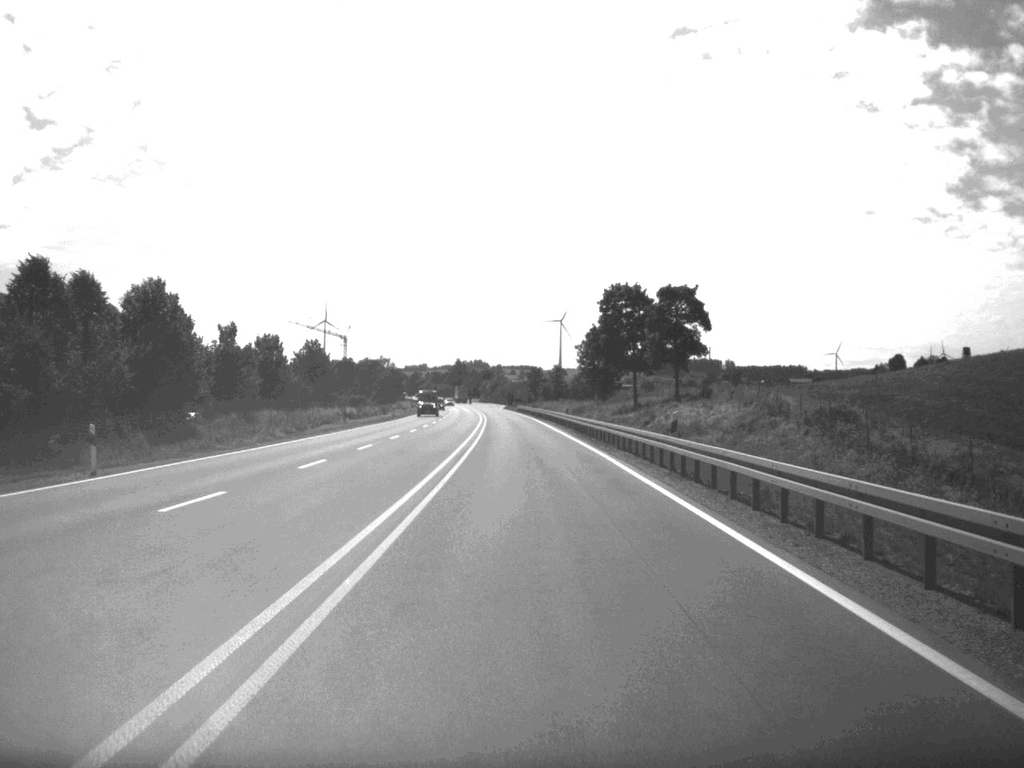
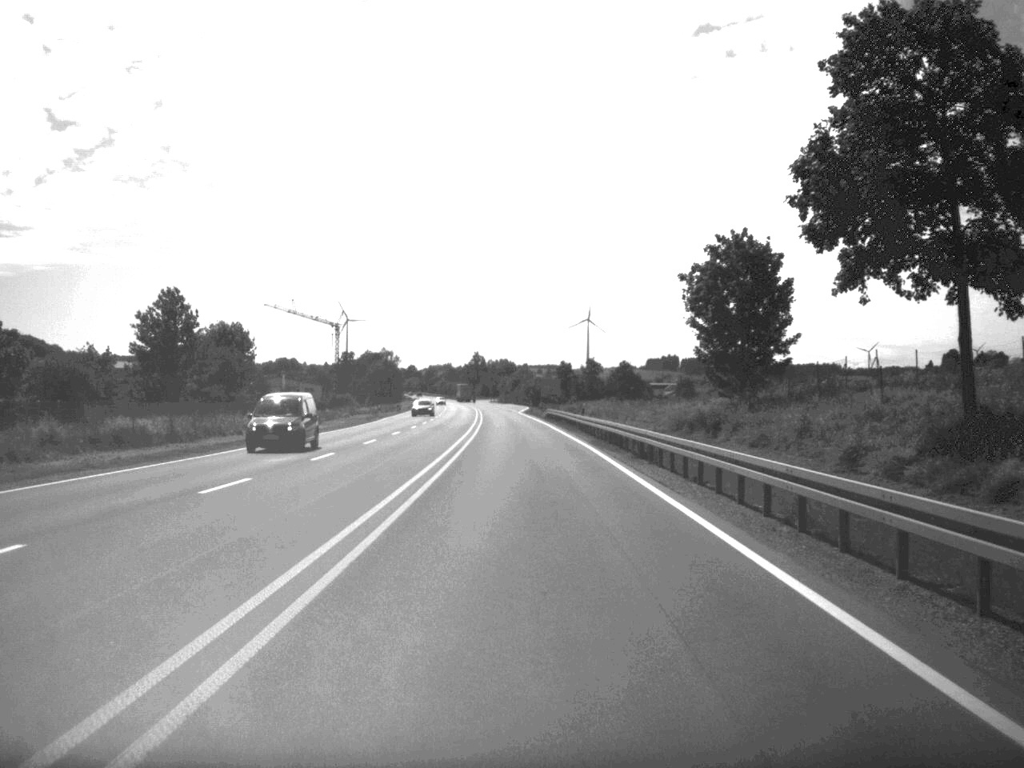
(-0.7, +68.7) m; -1°
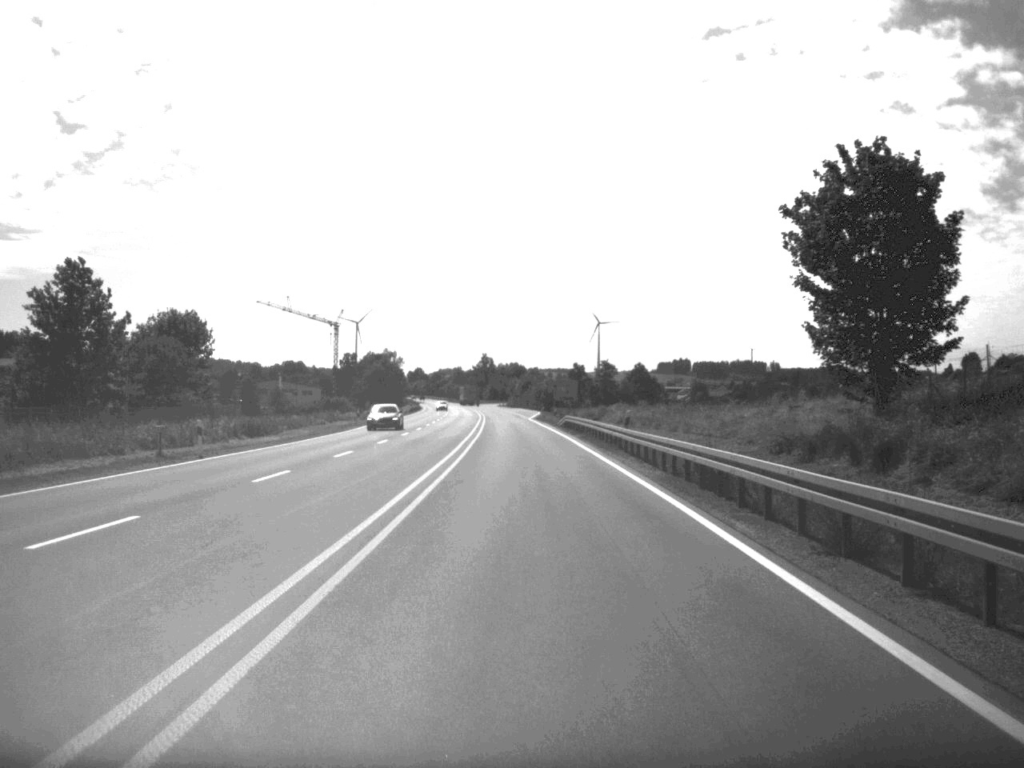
(-0.1, +19.9) m; -1°
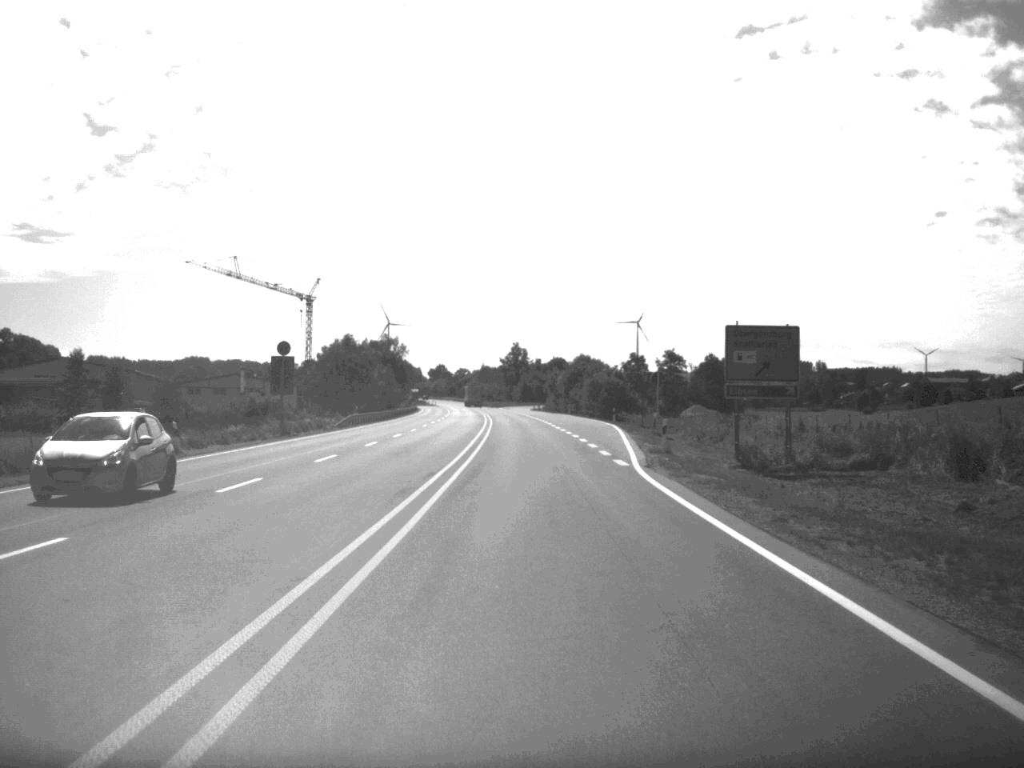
(-1.5, +86.5) m; -2°
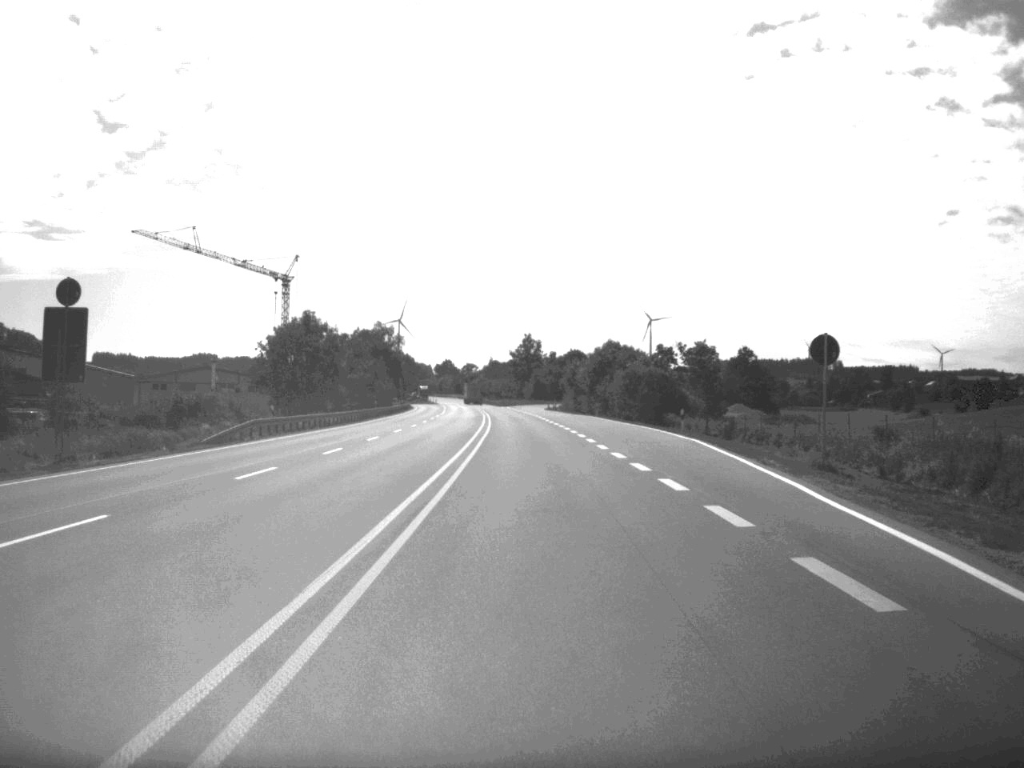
(-0.2, +33.8) m; -1°
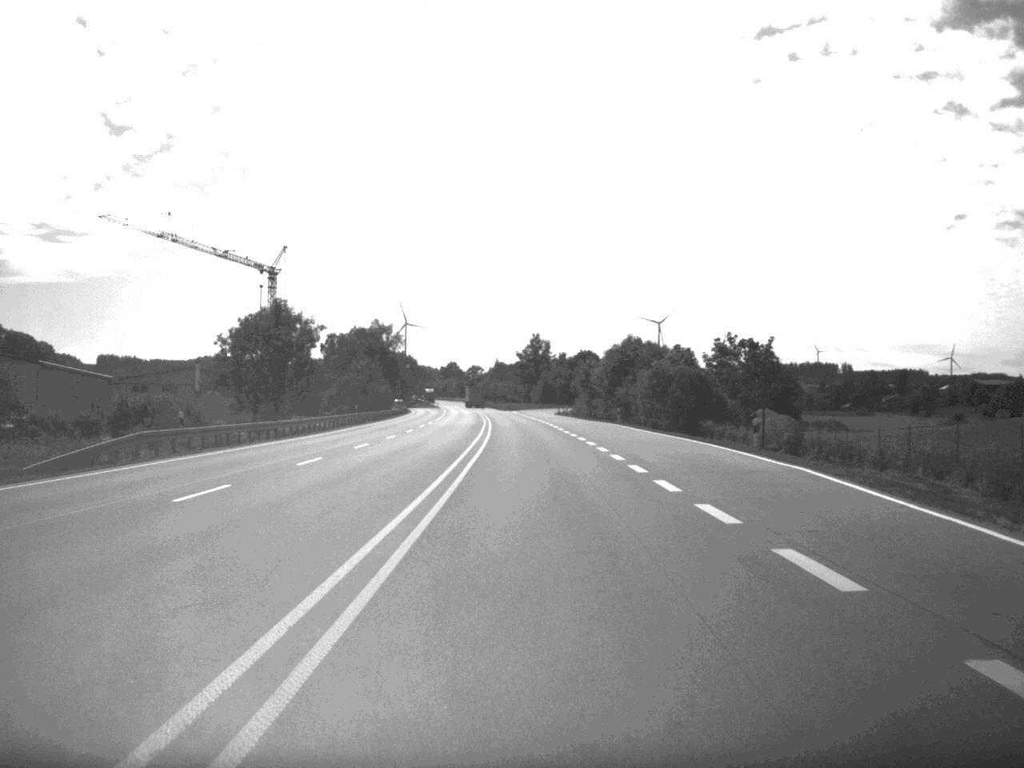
(-0.1, +16.4) m; 0°
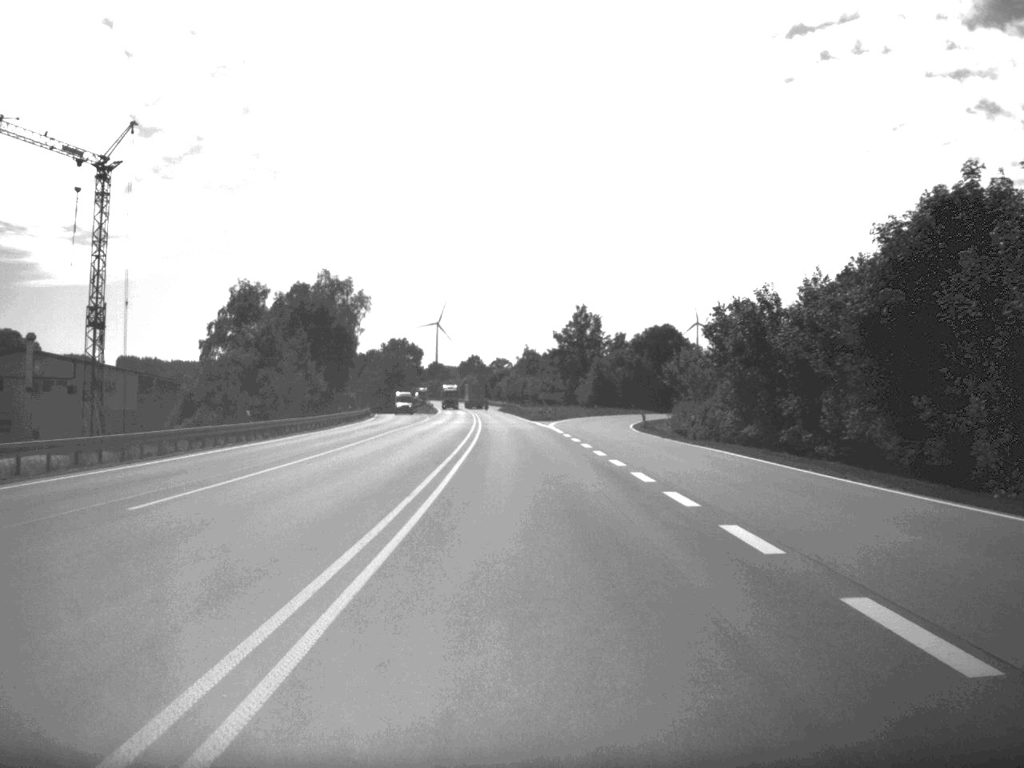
(-1.1, +85.7) m; -2°
